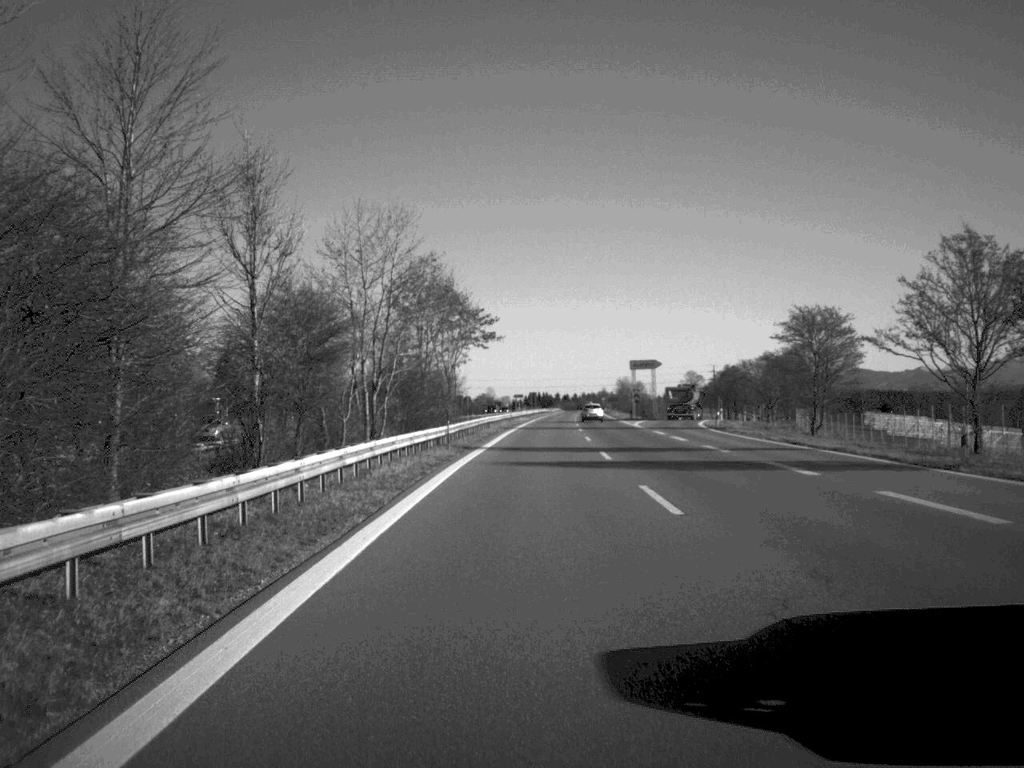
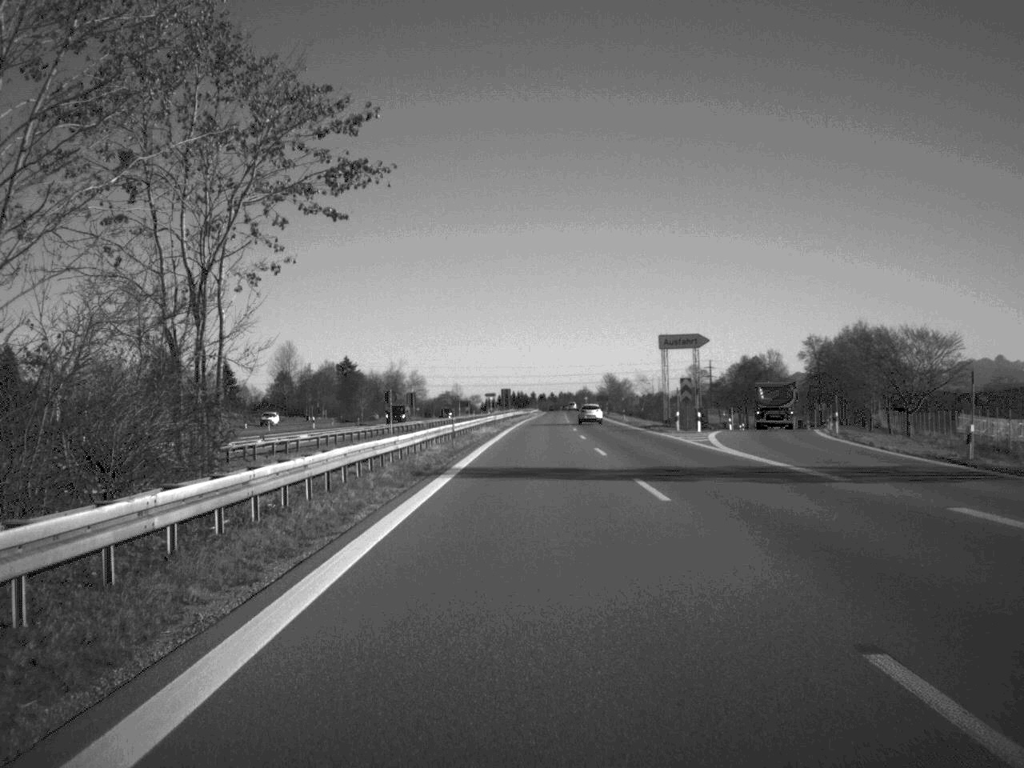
(+0.5, +51.0) m; +1°
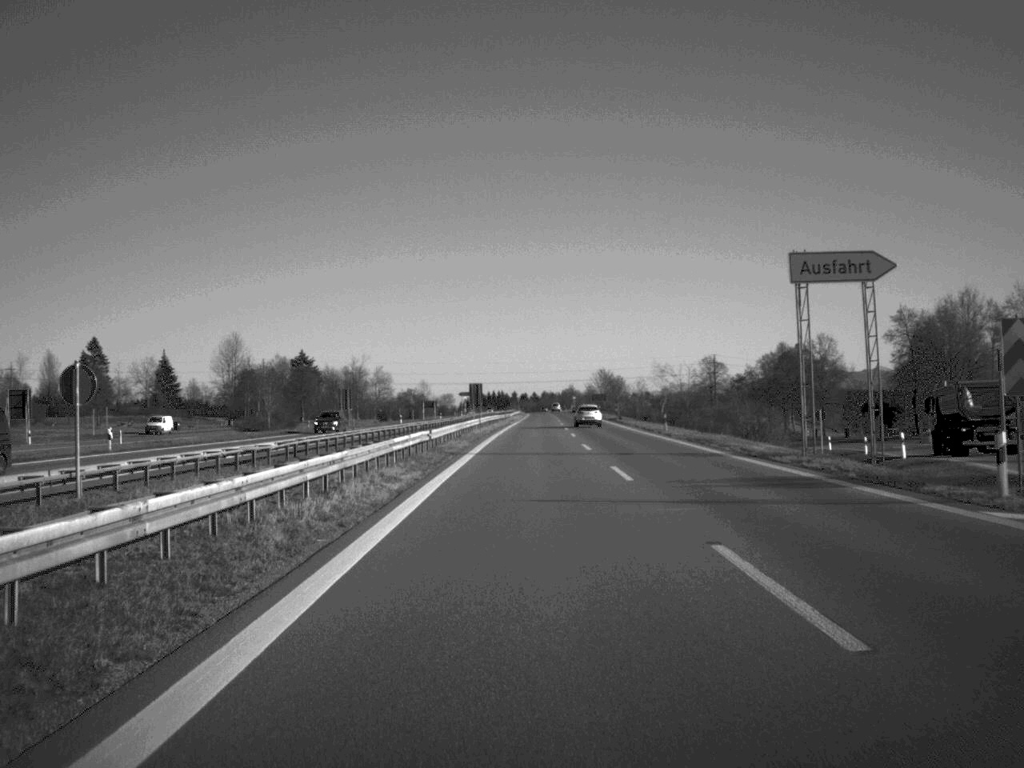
(+0.4, +47.6) m; +1°
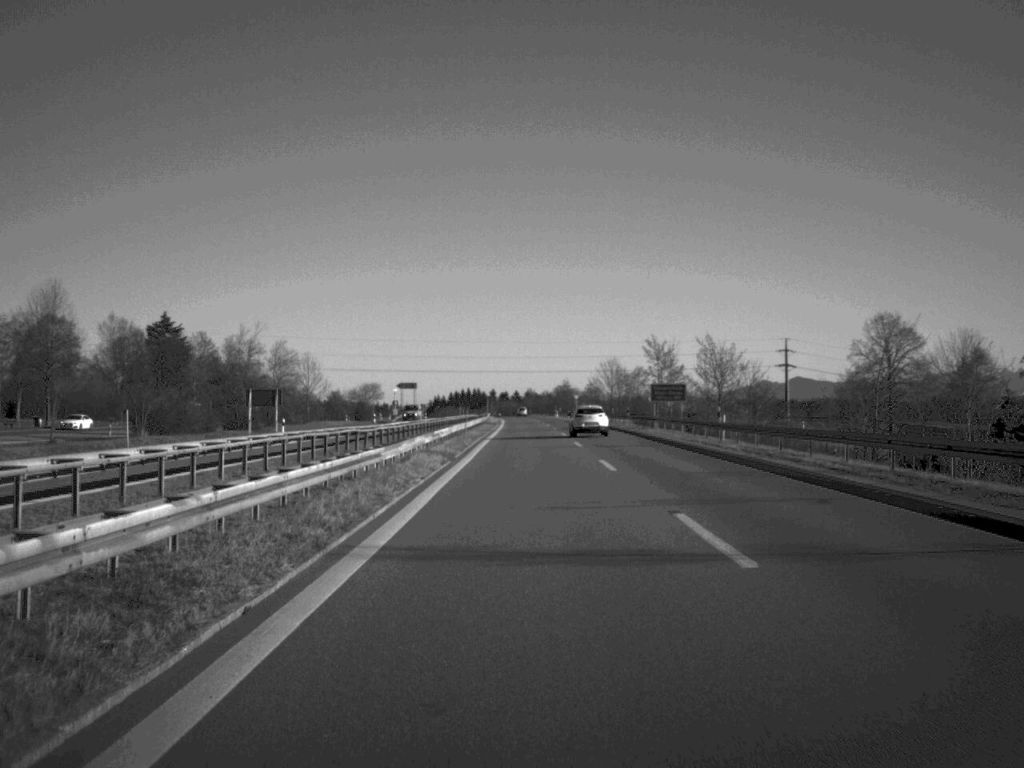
(+0.9, +121.5) m; +1°
